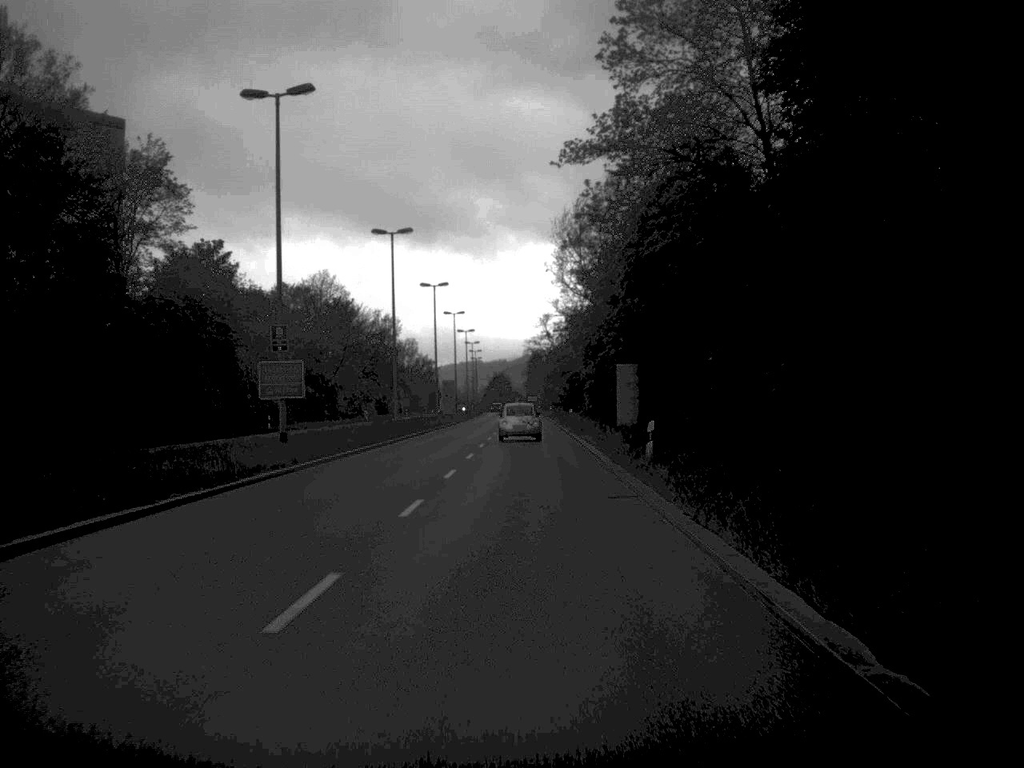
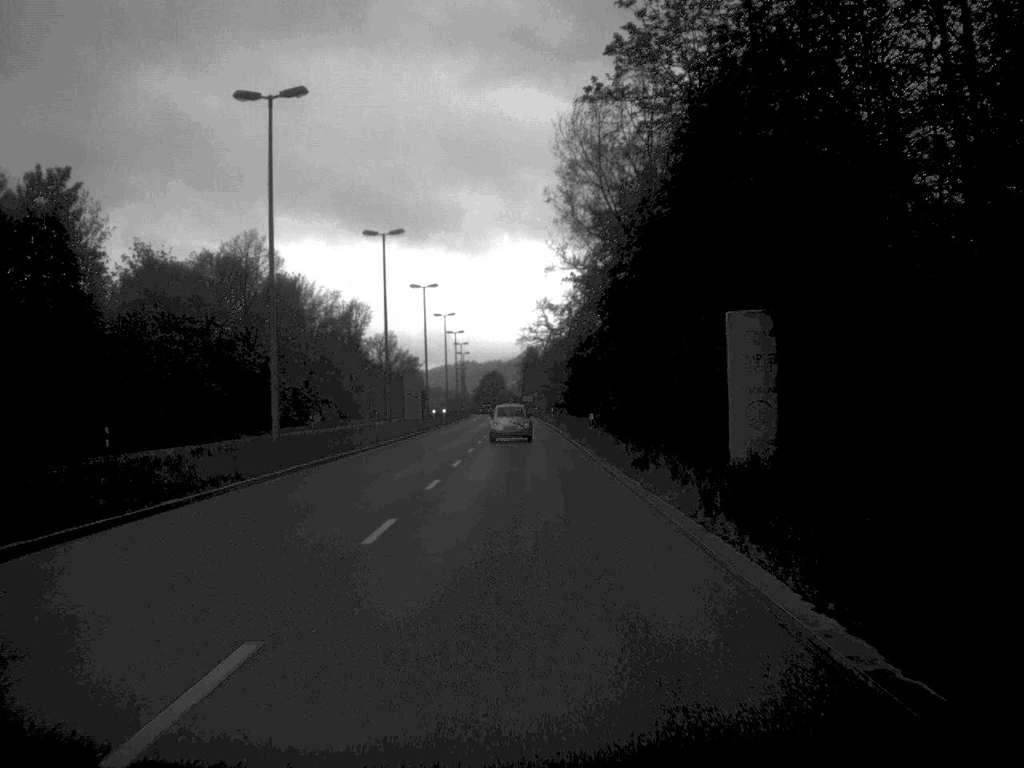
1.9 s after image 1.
(+0.1, +29.7) m; 0°
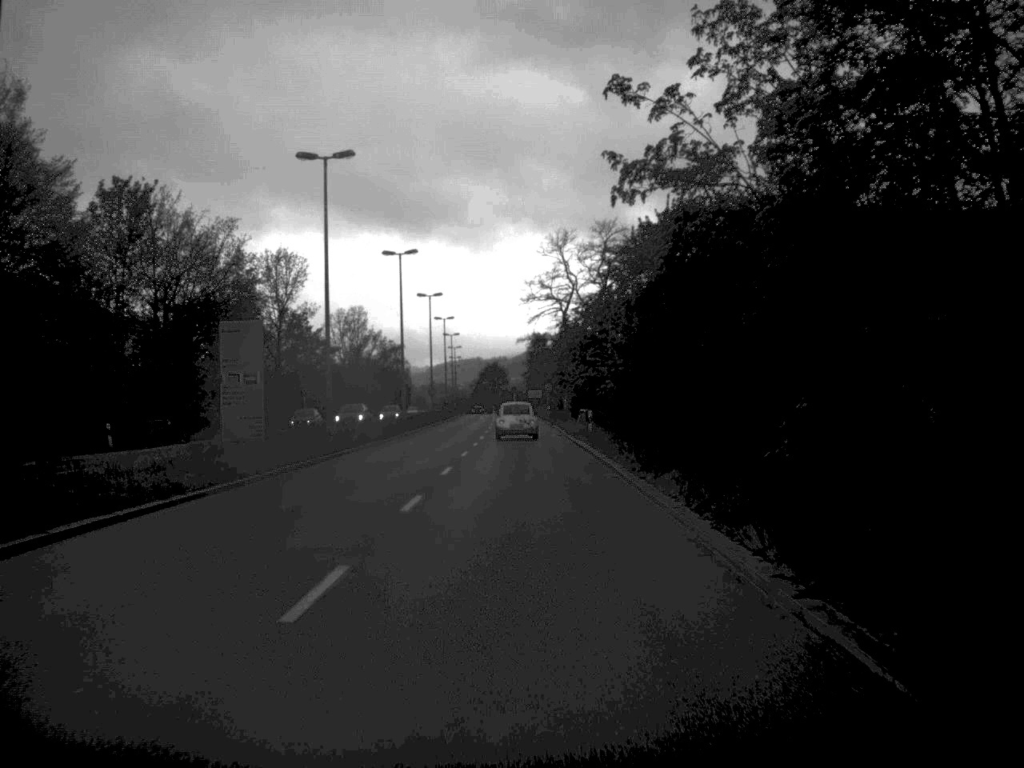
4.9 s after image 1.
(-0.3, +49.2) m; 0°
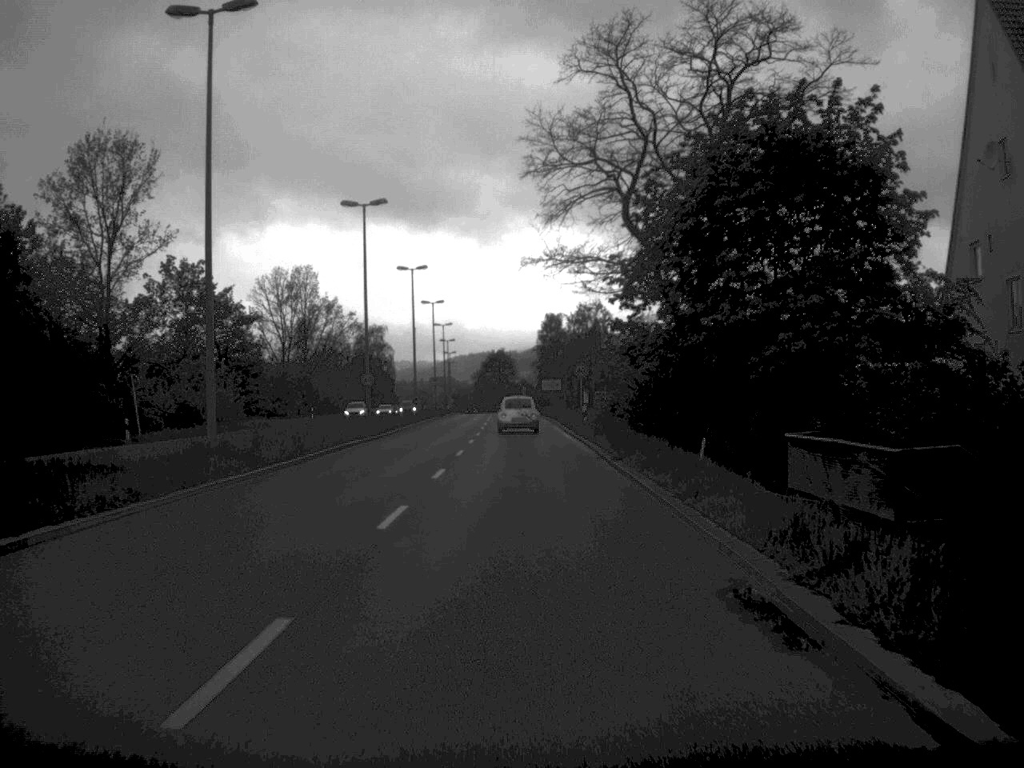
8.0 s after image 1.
(-0.2, +47.1) m; -1°
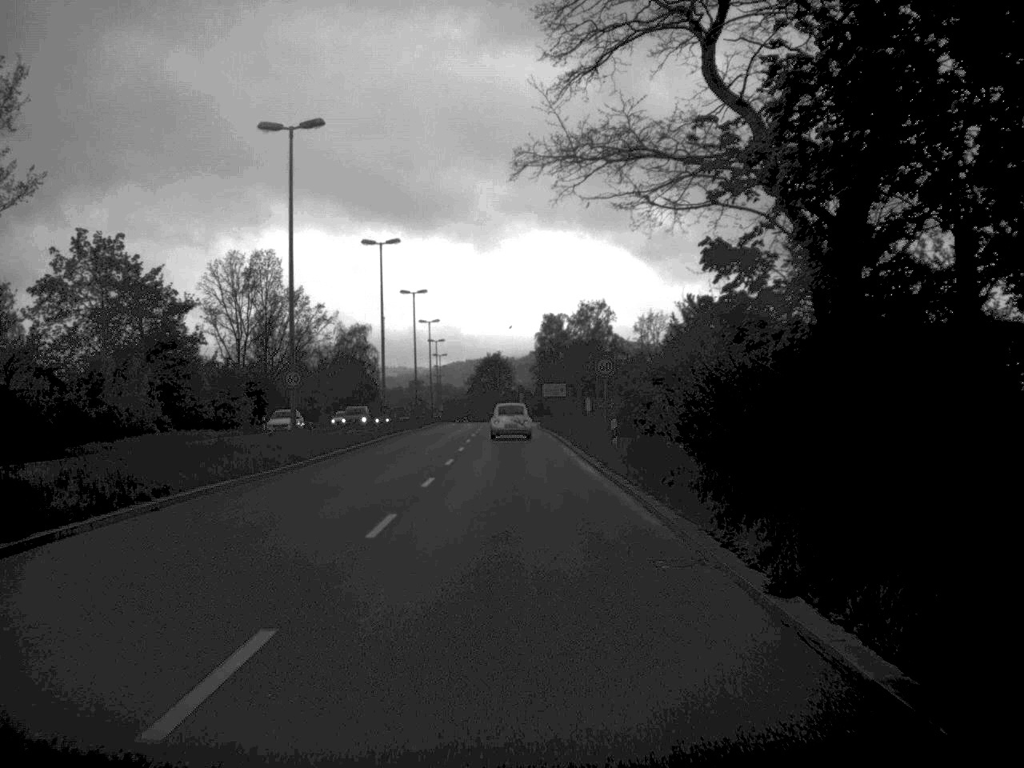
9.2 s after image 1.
(0.0, +17.8) m; 0°
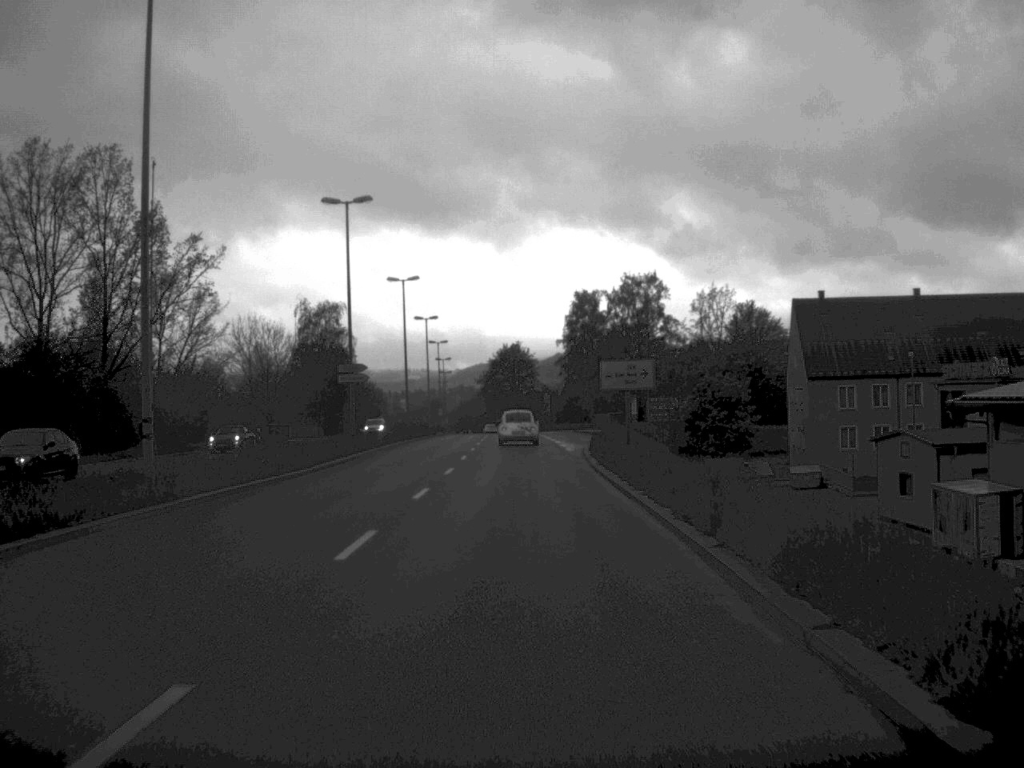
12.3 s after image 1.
(-0.4, +45.8) m; -1°
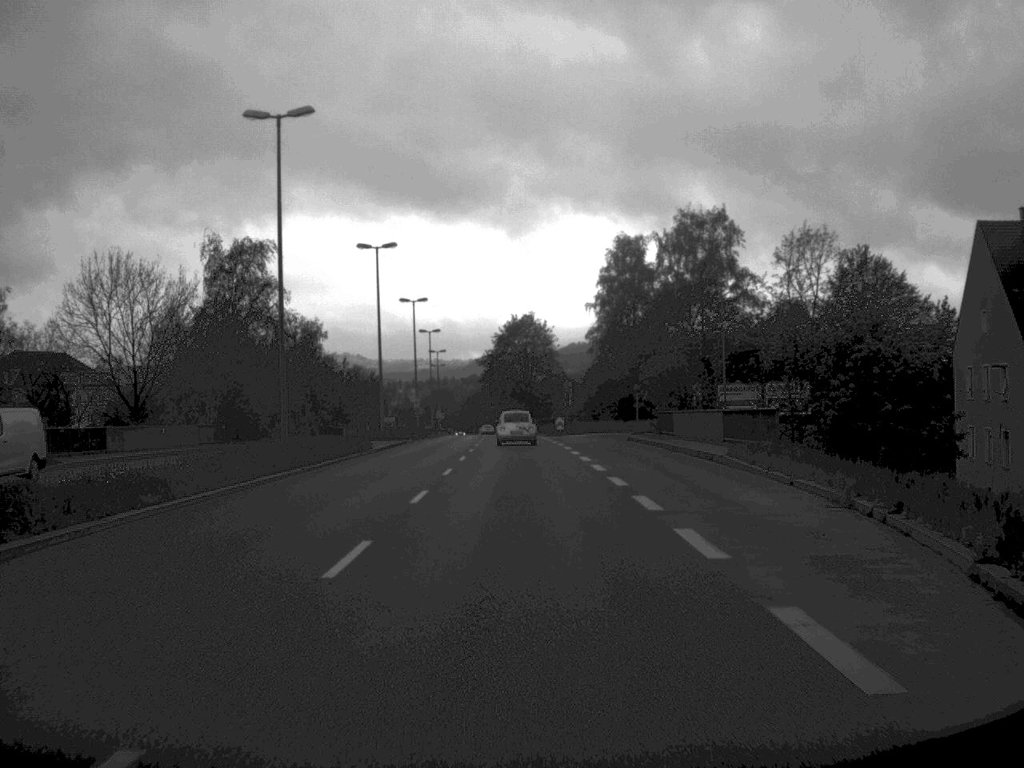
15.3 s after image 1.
(-0.4, +45.5) m; -1°
